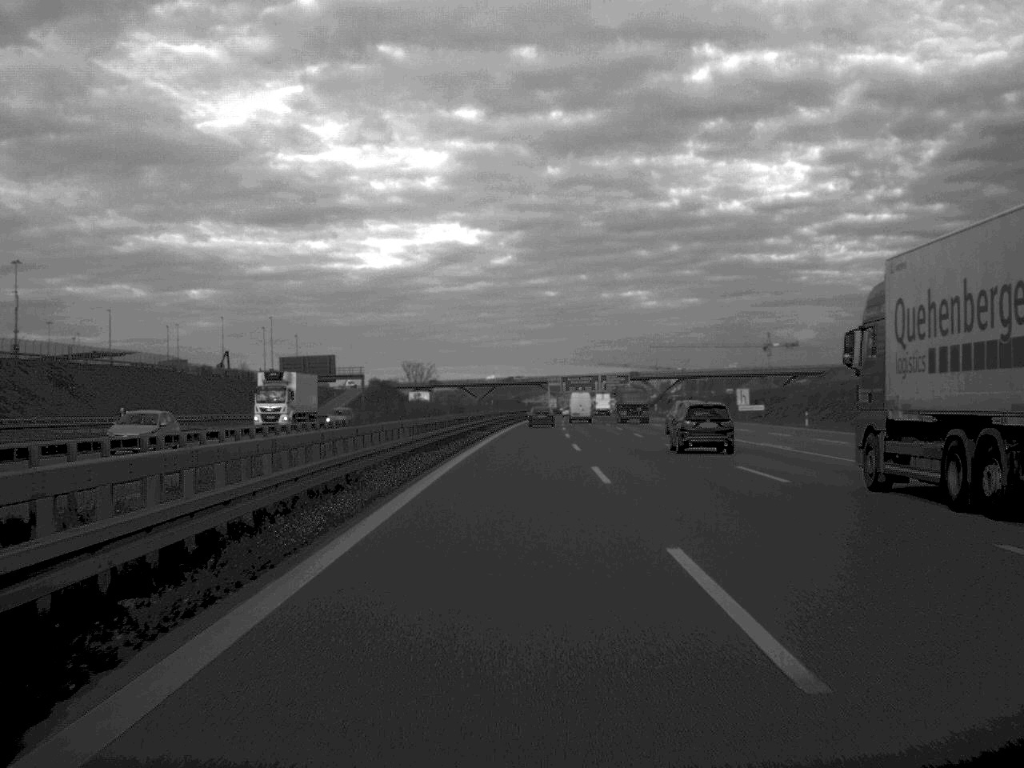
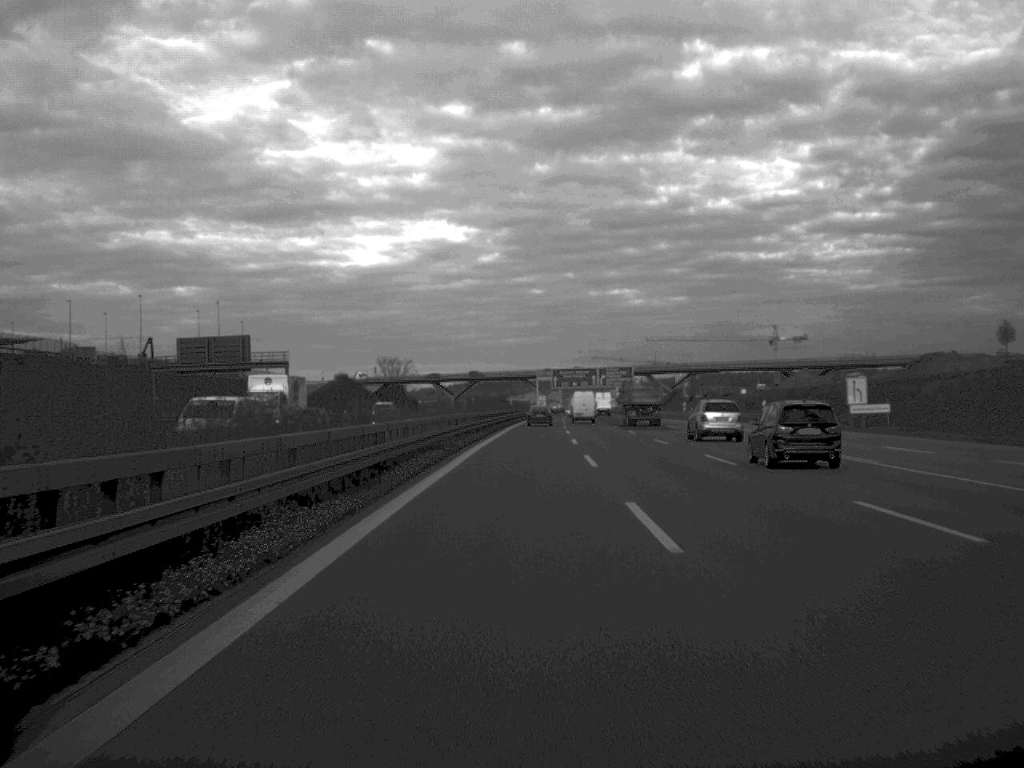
(+0.3, +47.2) m; +1°
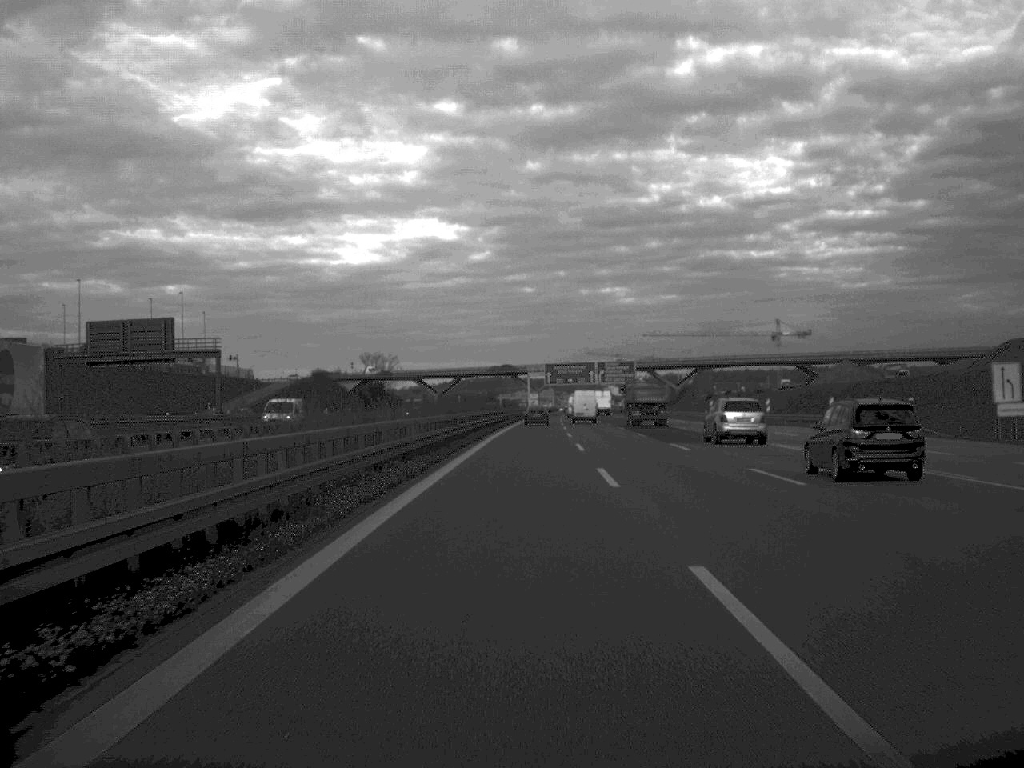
(+0.1, +25.7) m; 0°
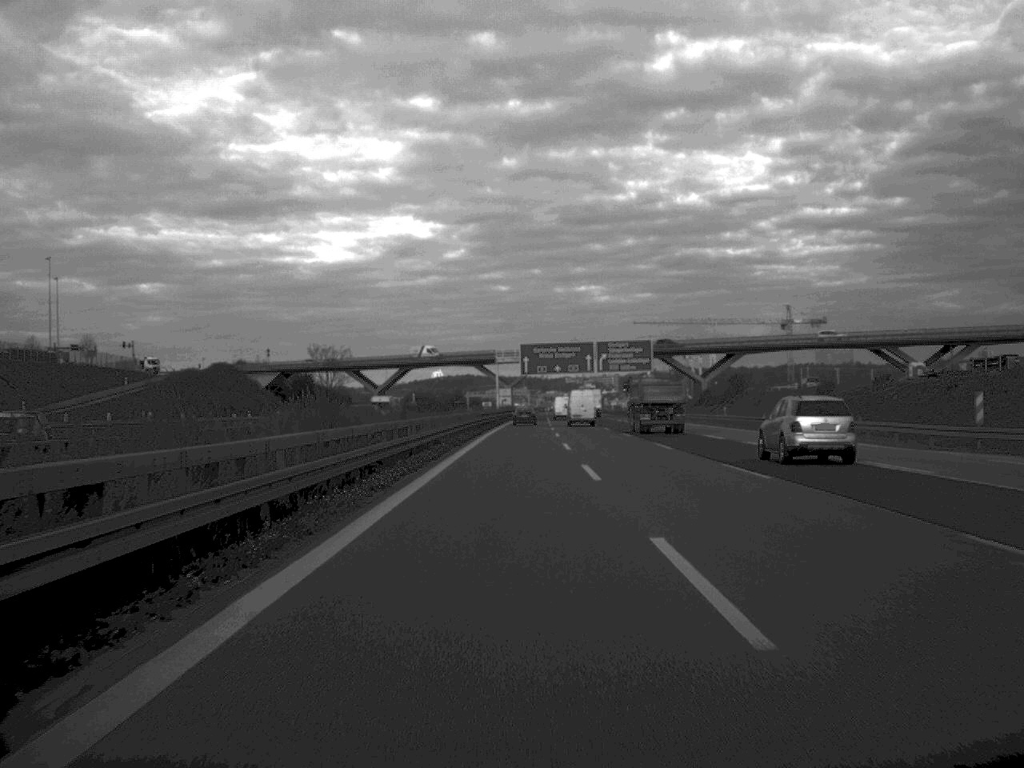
(+0.7, +69.8) m; +1°
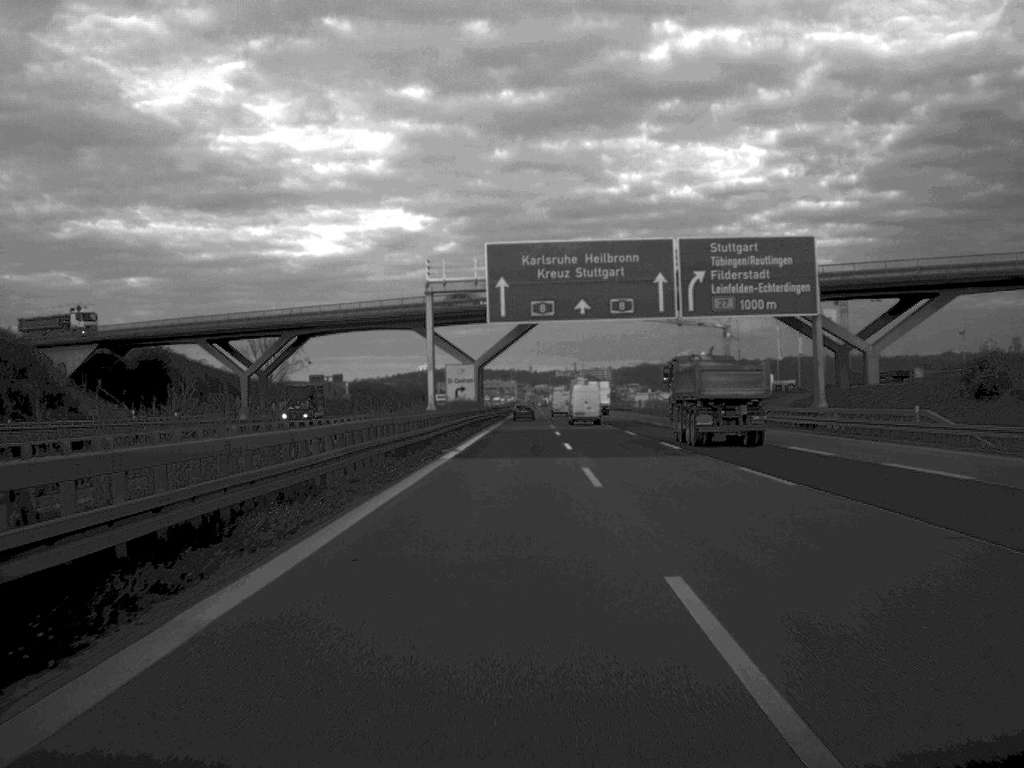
(+0.4, +93.4) m; 0°
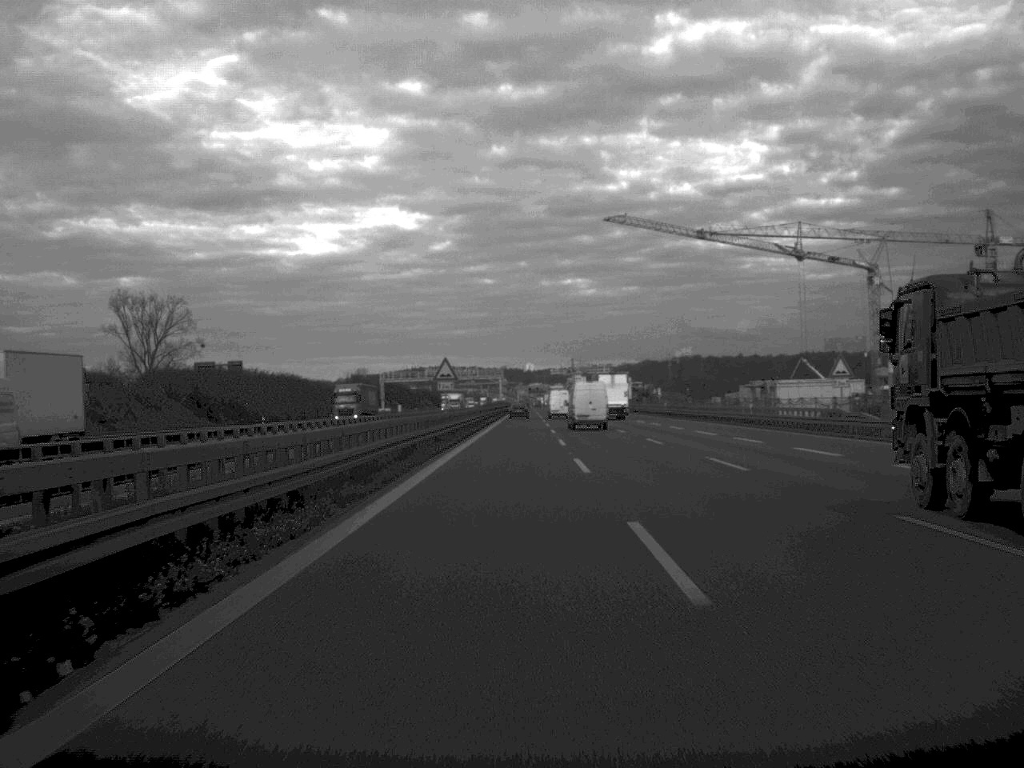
(+0.4, +120.1) m; 0°
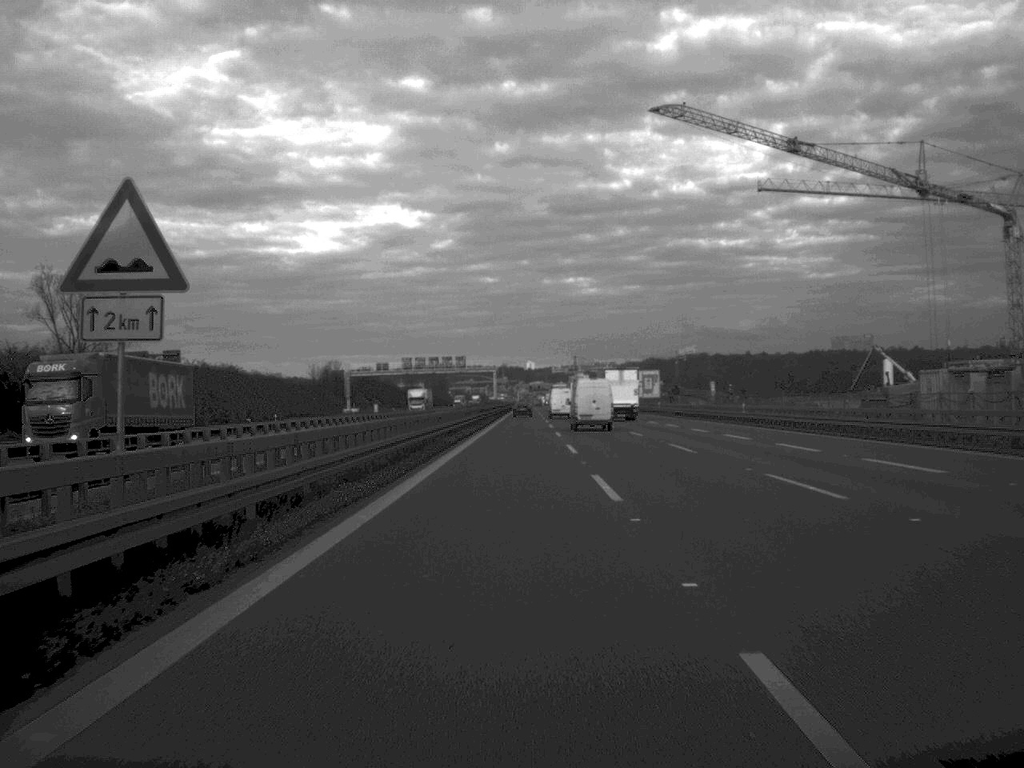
(0.0, +45.0) m; 0°
